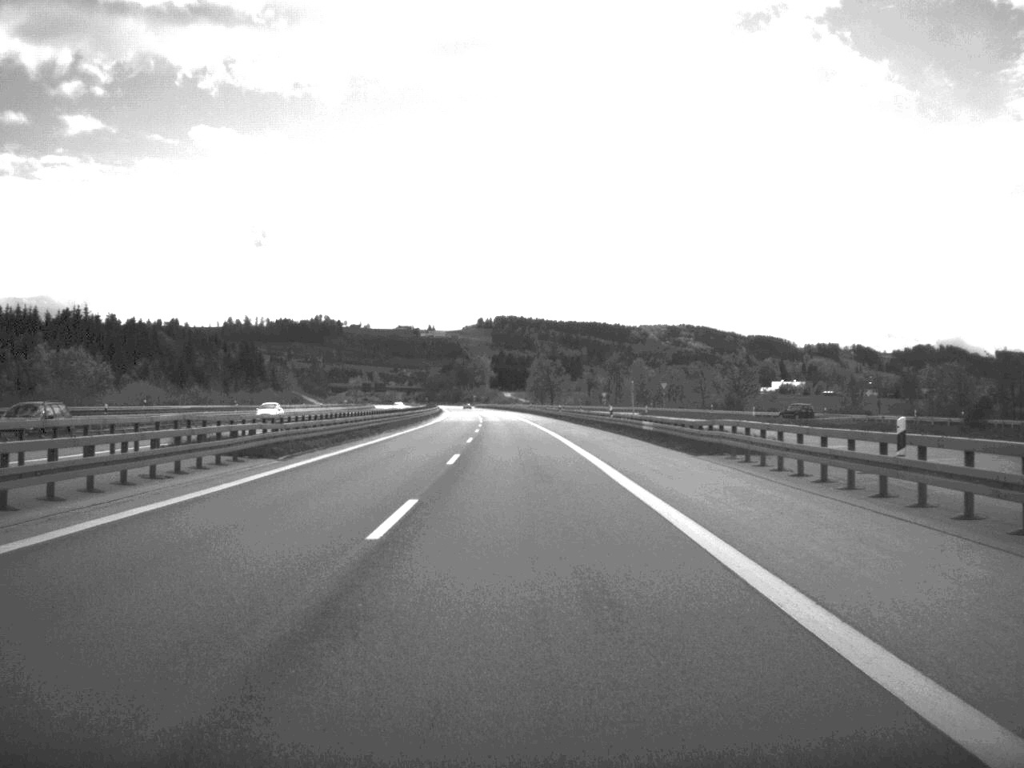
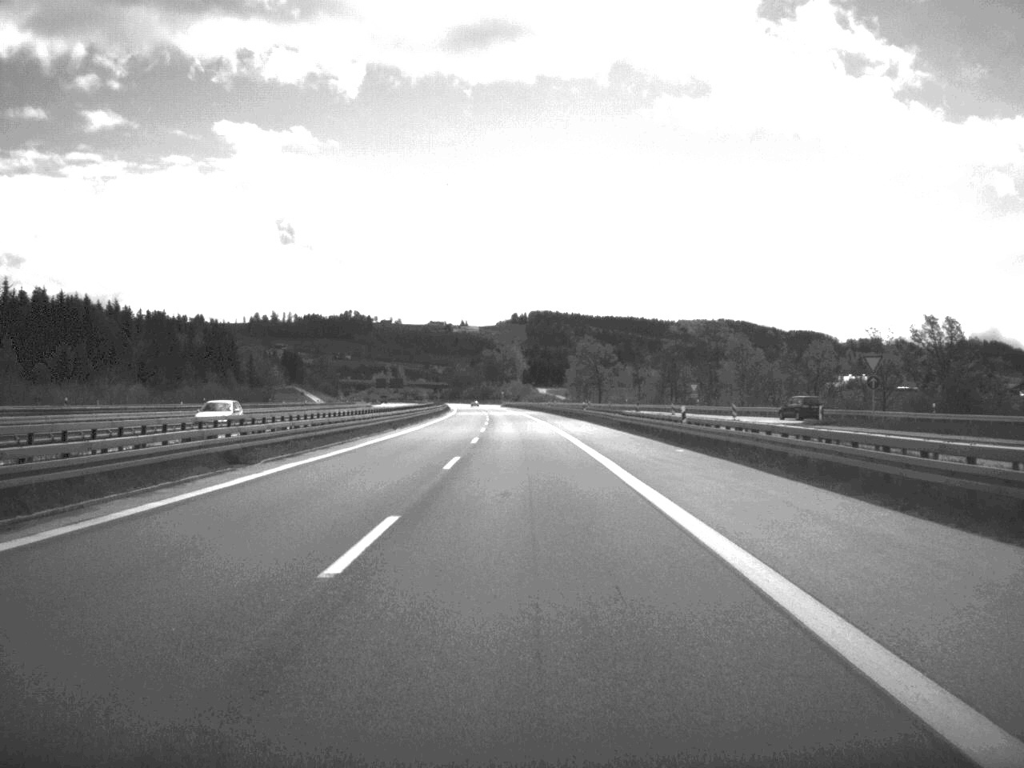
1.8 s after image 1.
(-1.1, +74.6) m; -2°
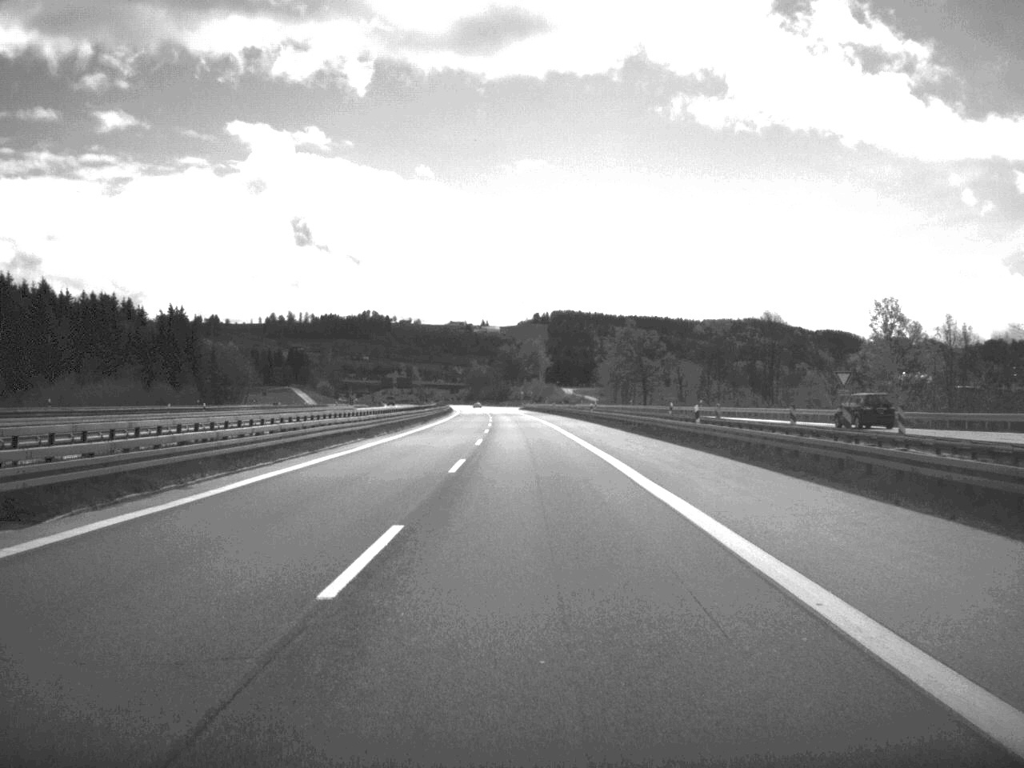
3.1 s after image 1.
(-0.5, +54.6) m; -1°
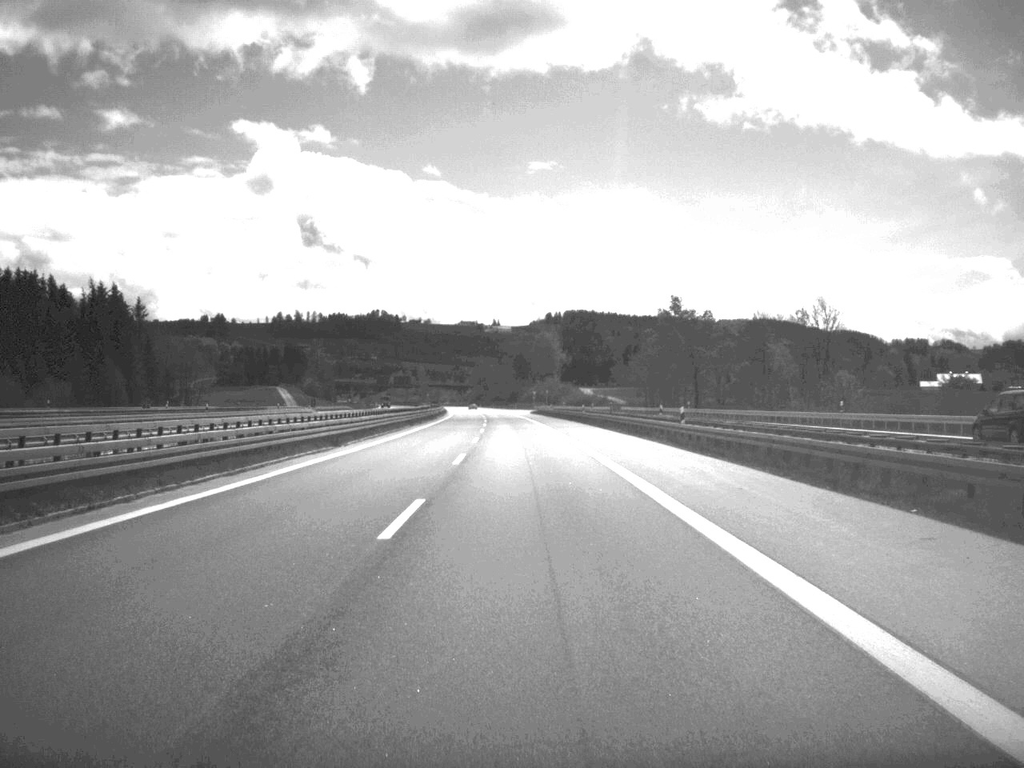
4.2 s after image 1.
(-0.2, +48.8) m; -1°
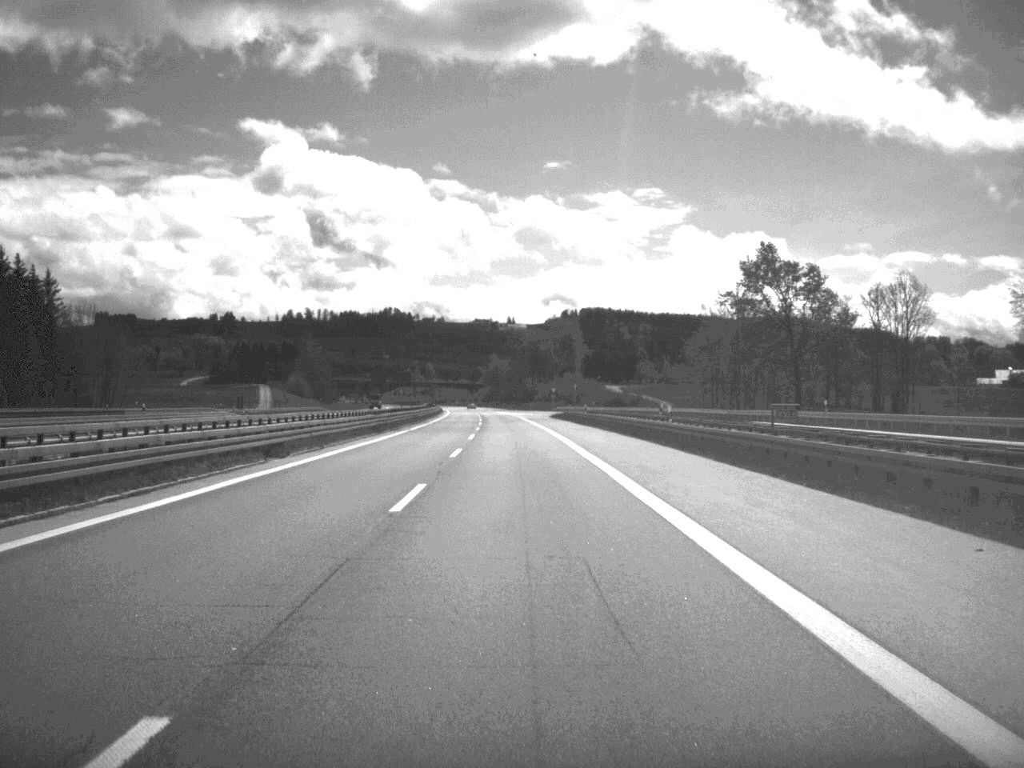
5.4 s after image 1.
(-0.3, +49.9) m; -1°
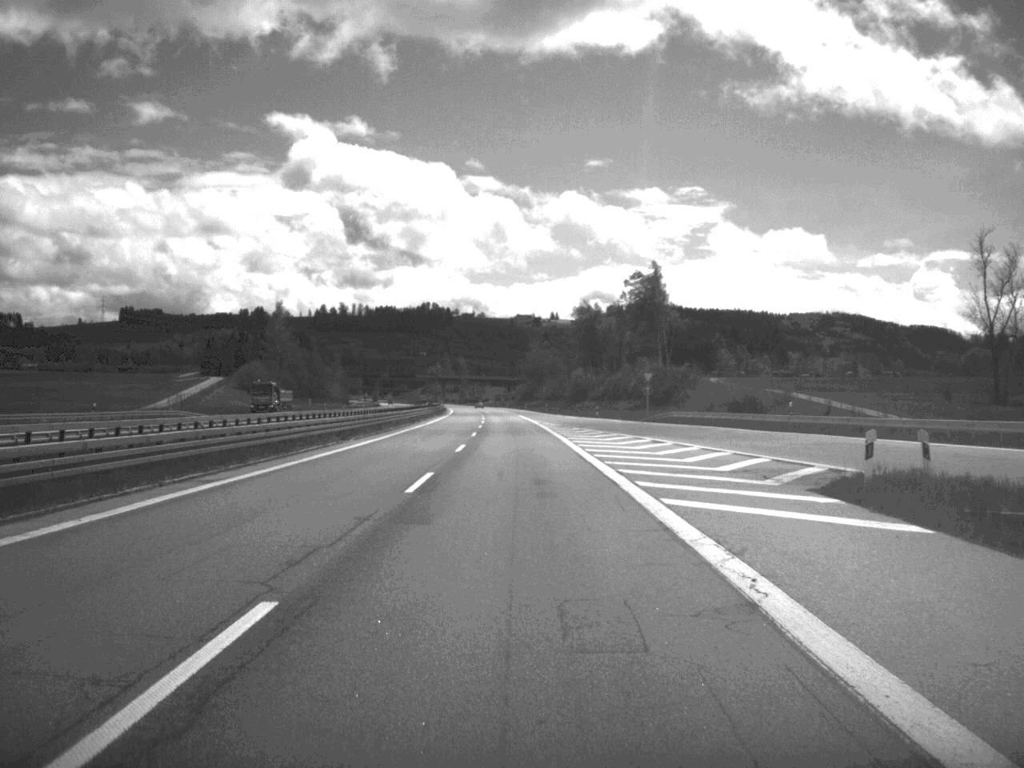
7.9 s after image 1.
(-1.9, +103.3) m; -2°
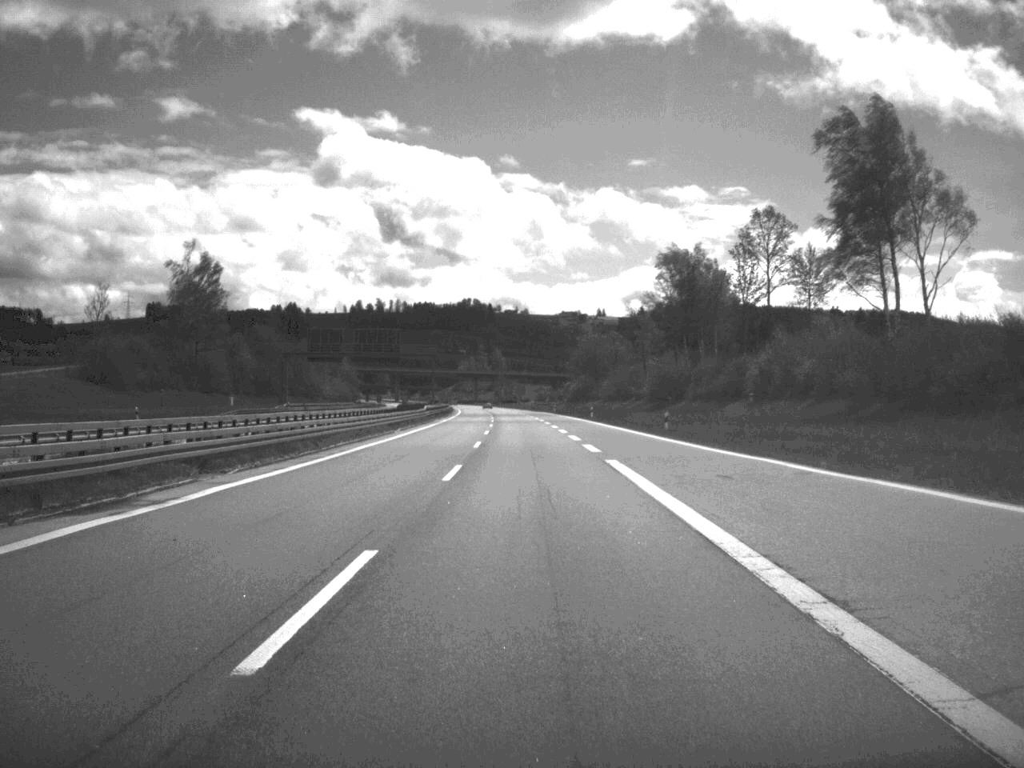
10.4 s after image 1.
(-2.0, +103.4) m; -2°
